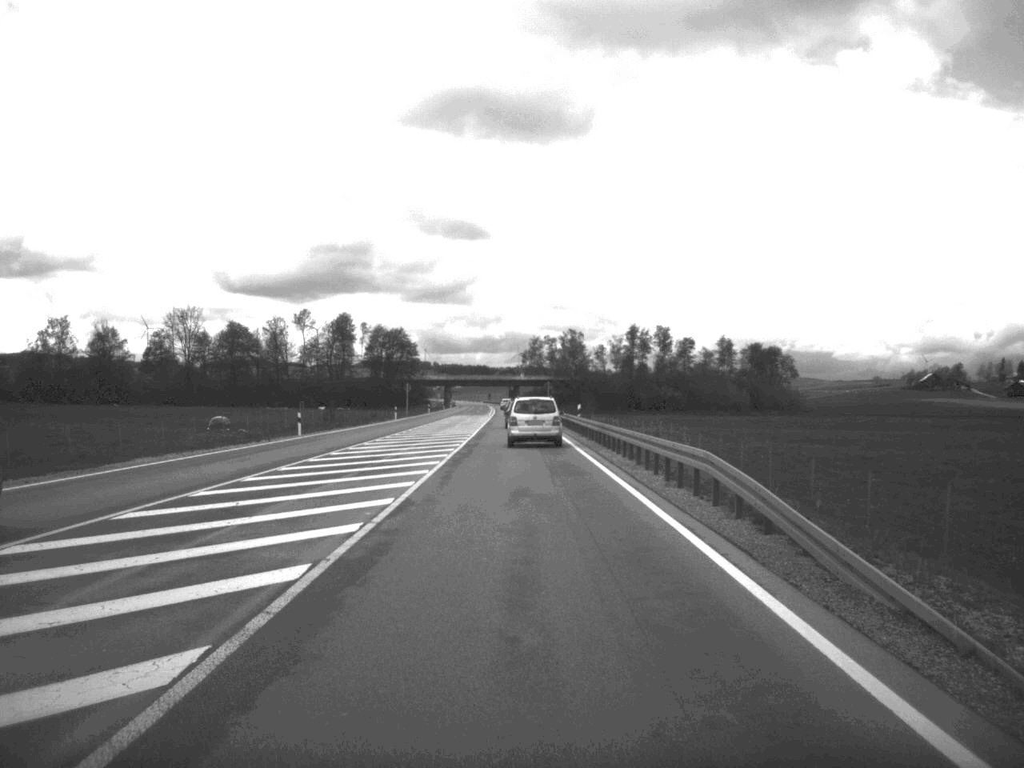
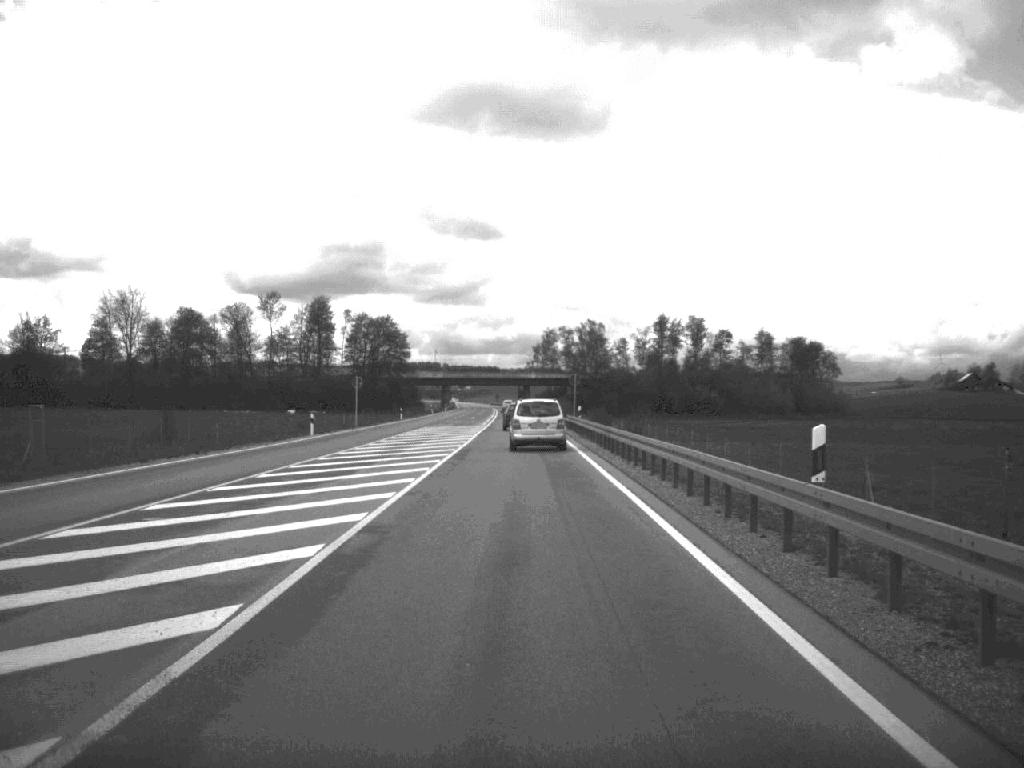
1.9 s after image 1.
(-0.2, +46.8) m; -1°
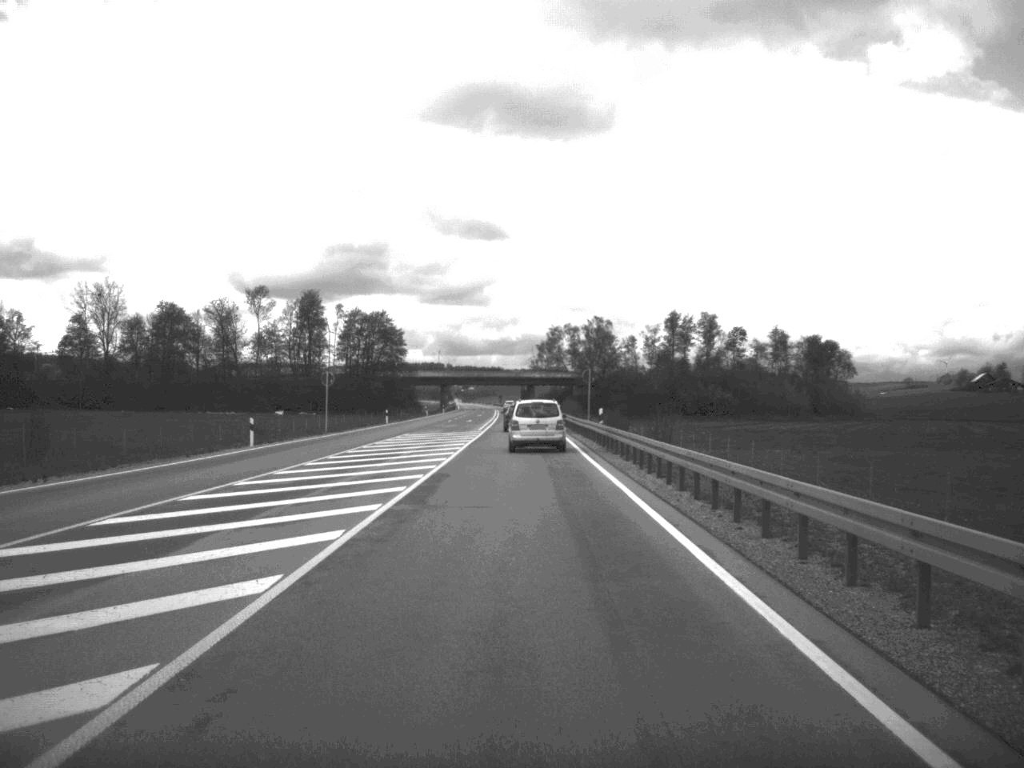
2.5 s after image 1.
(0.0, +14.4) m; 0°
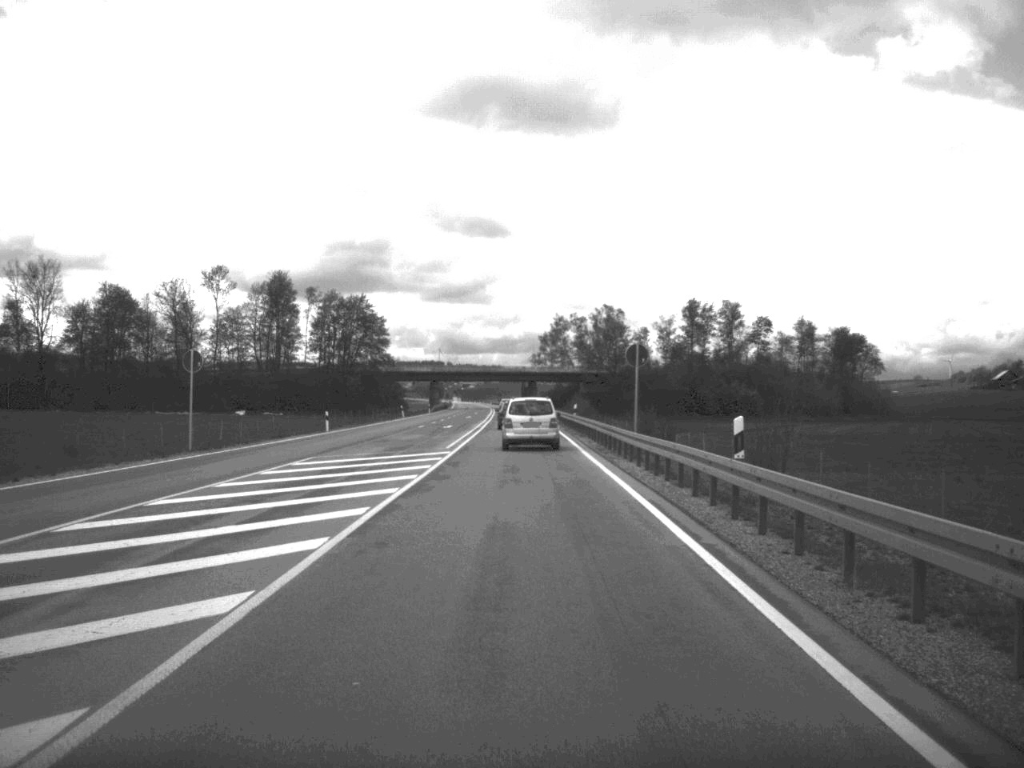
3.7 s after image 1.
(0.0, +29.5) m; 0°
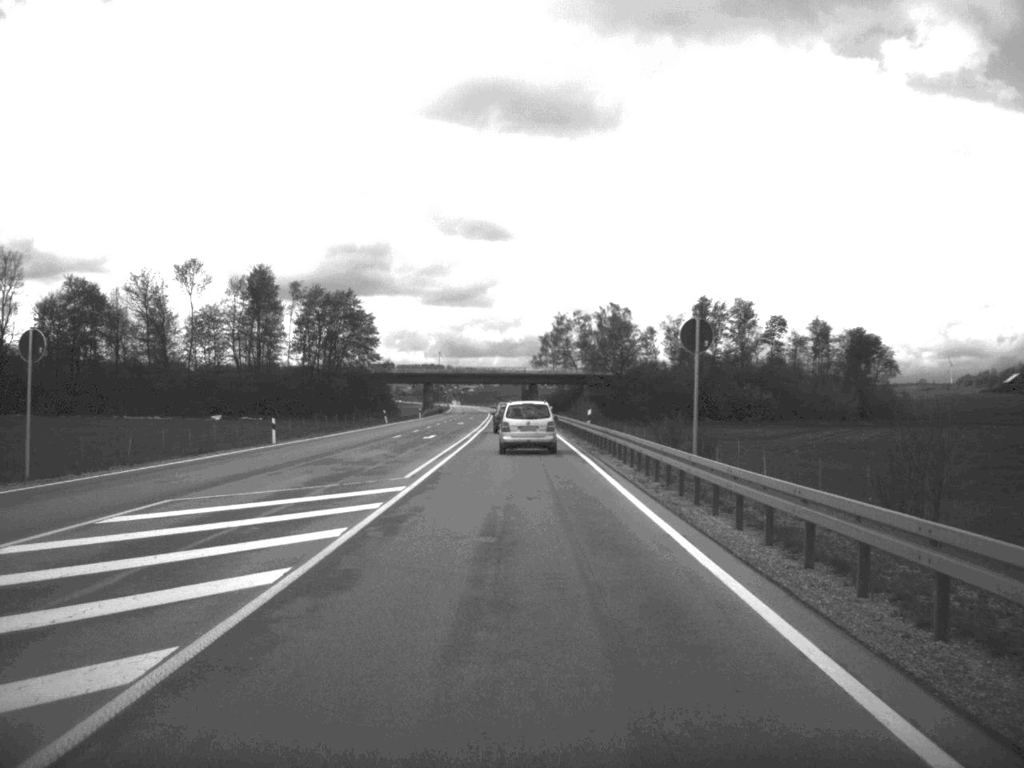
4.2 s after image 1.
(0.0, +14.4) m; 0°
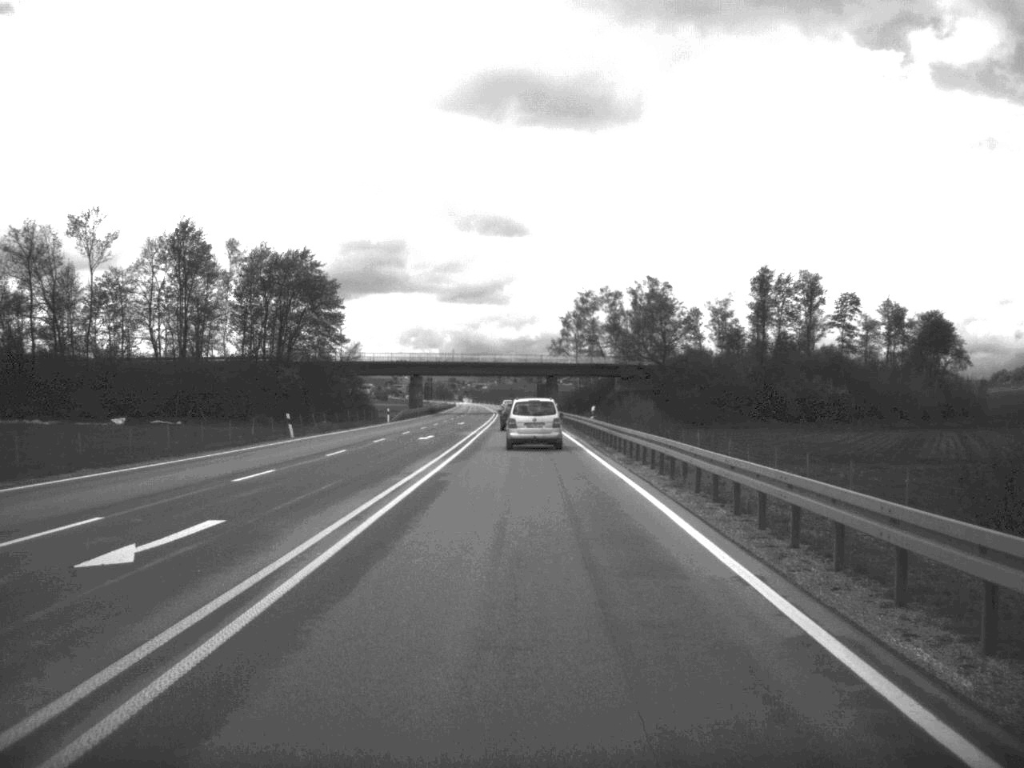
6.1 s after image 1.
(-0.3, +46.0) m; -1°
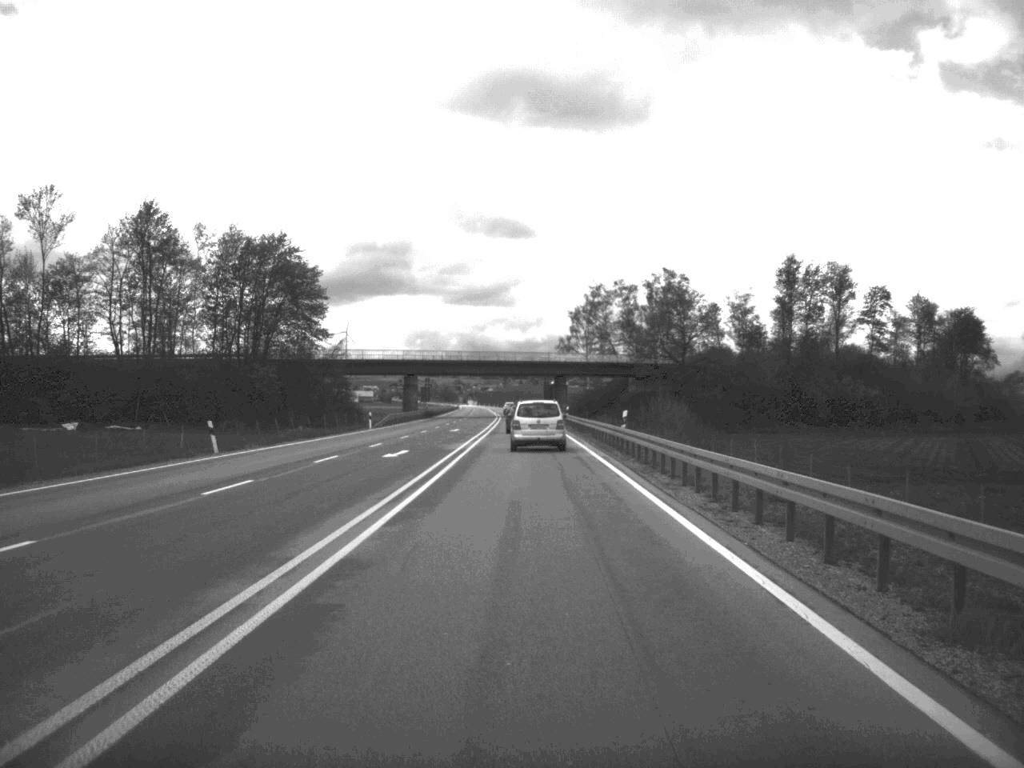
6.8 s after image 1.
(0.0, +14.8) m; 0°
